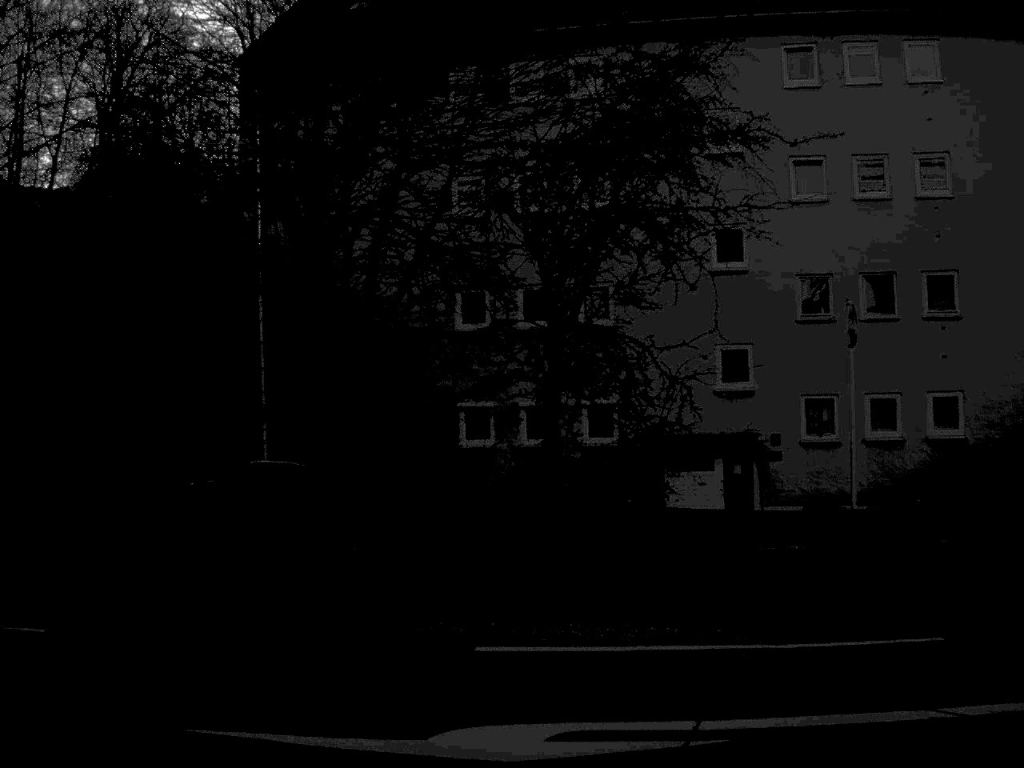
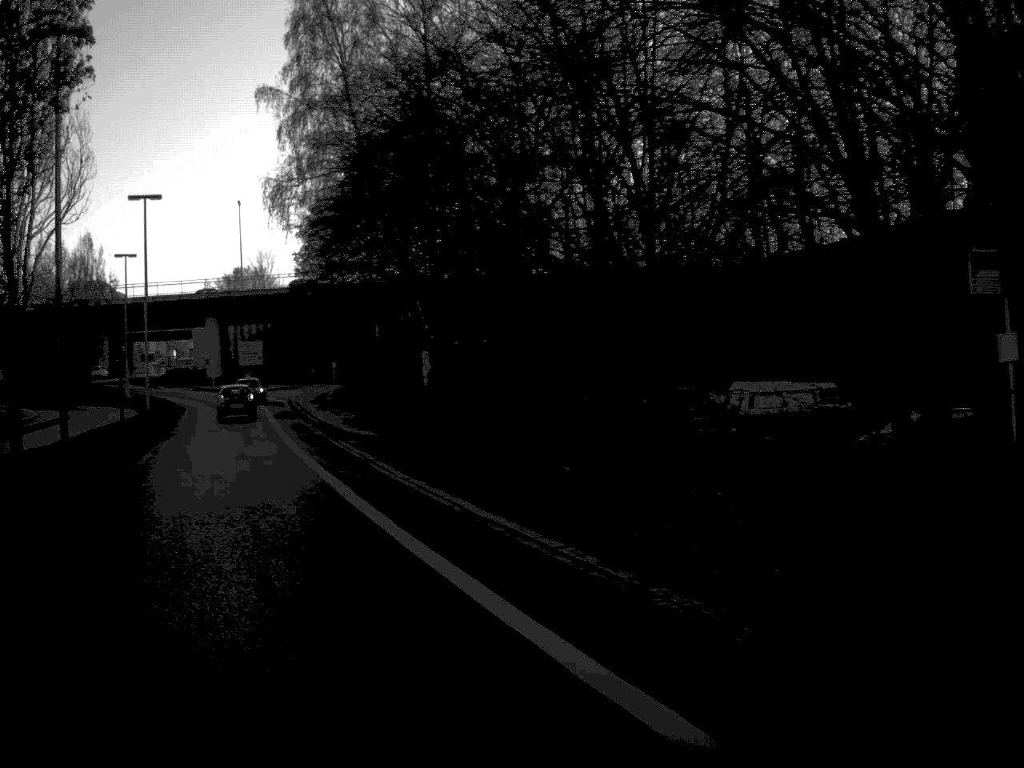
(-8.2, +11.9) m; -71°
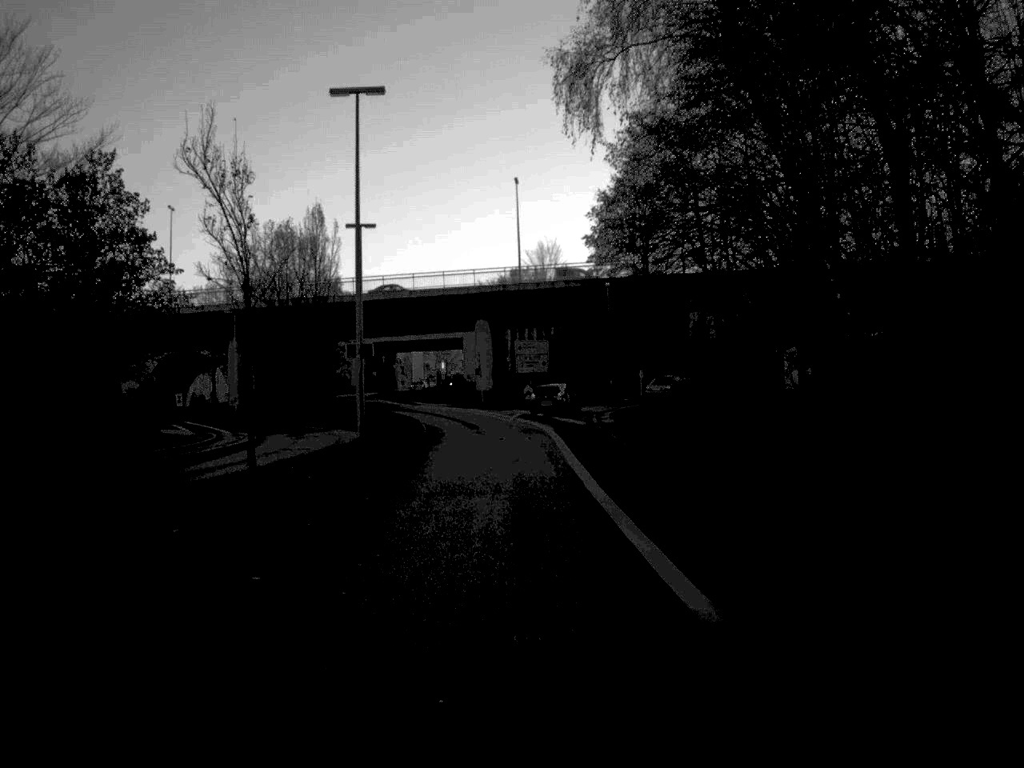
(-4.4, +23.1) m; -12°
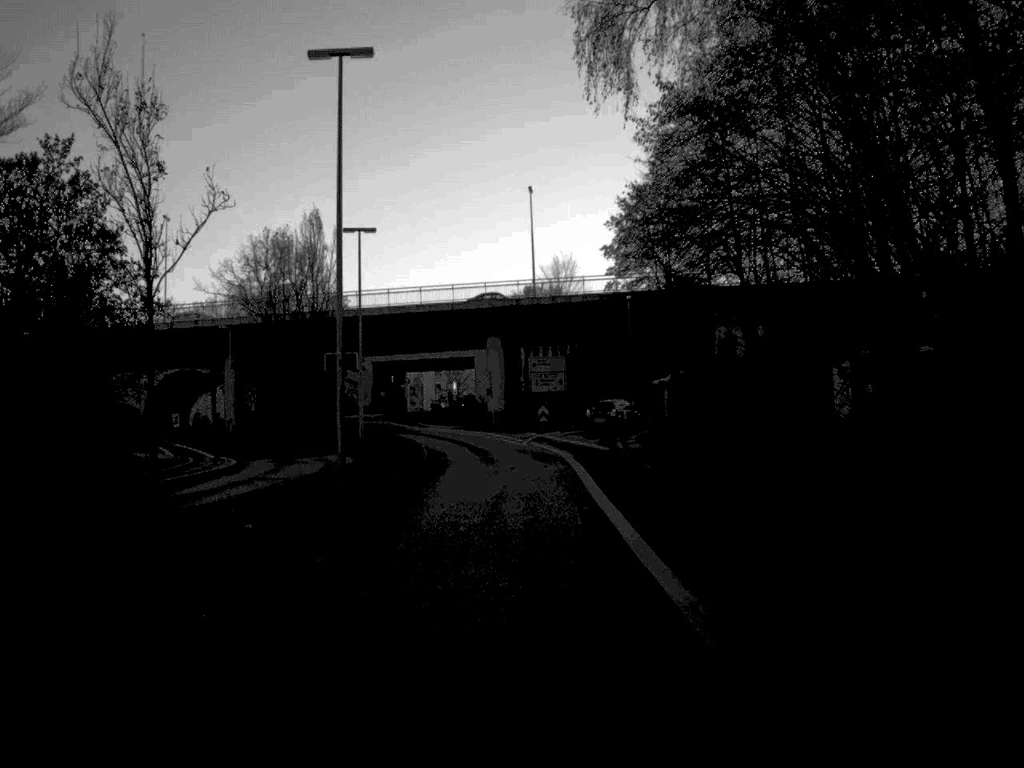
(0.0, +6.0) m; -1°
